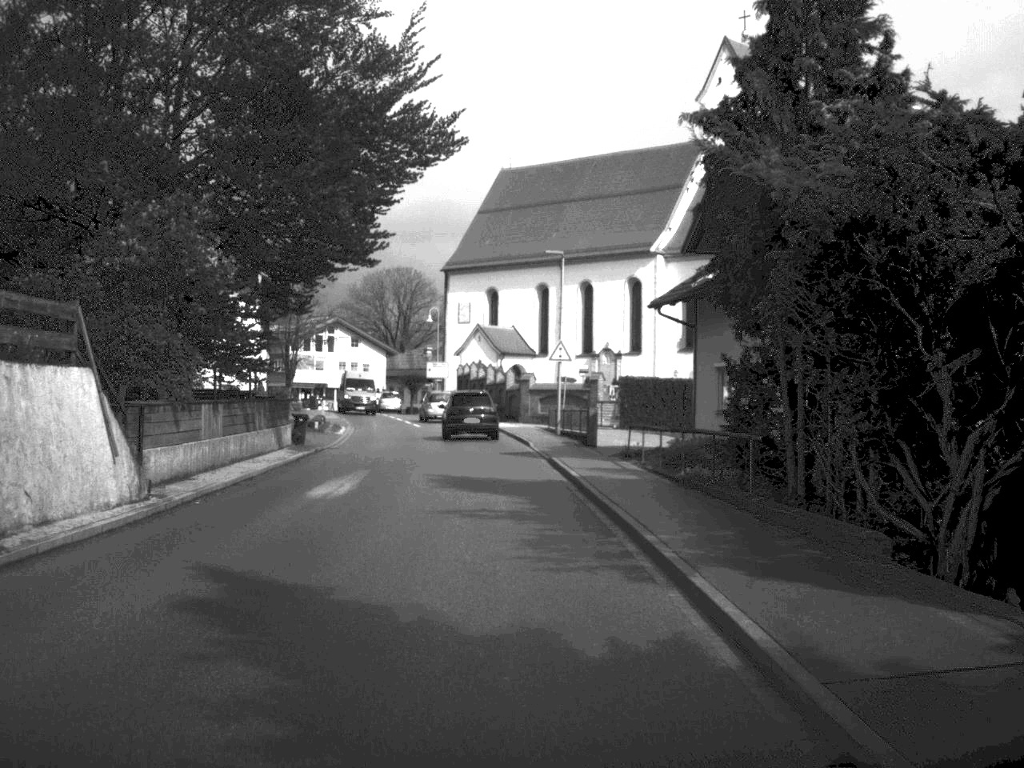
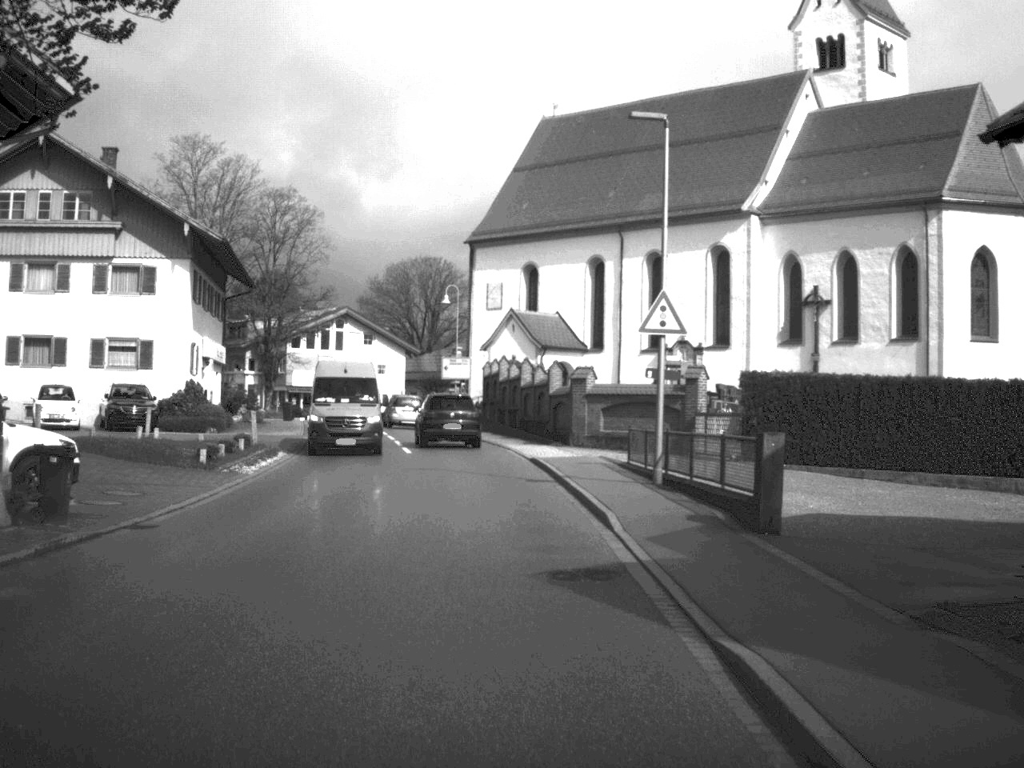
(-0.4, +21.8) m; -2°
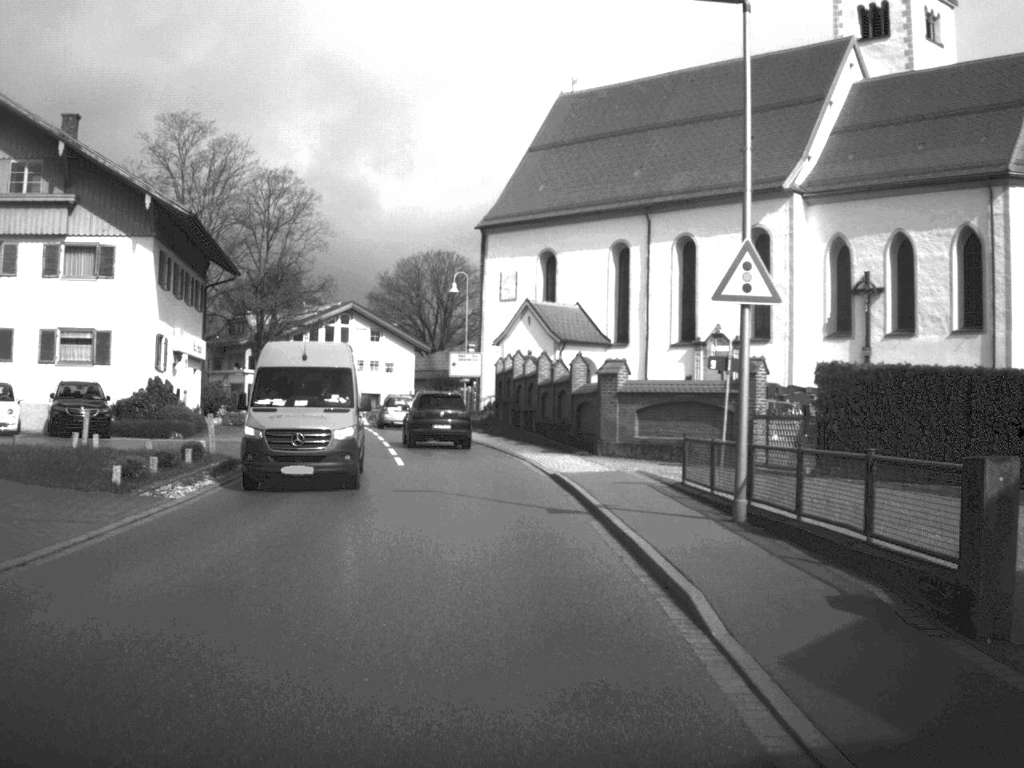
(0.0, +6.6) m; -1°
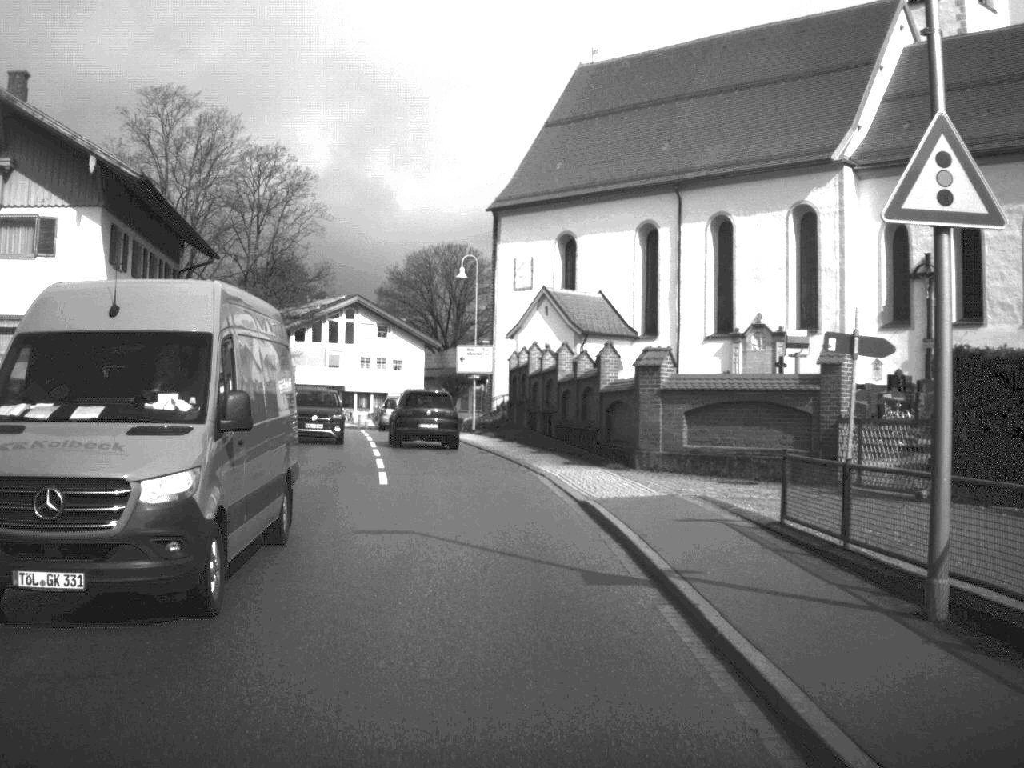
(0.0, +6.5) m; -1°
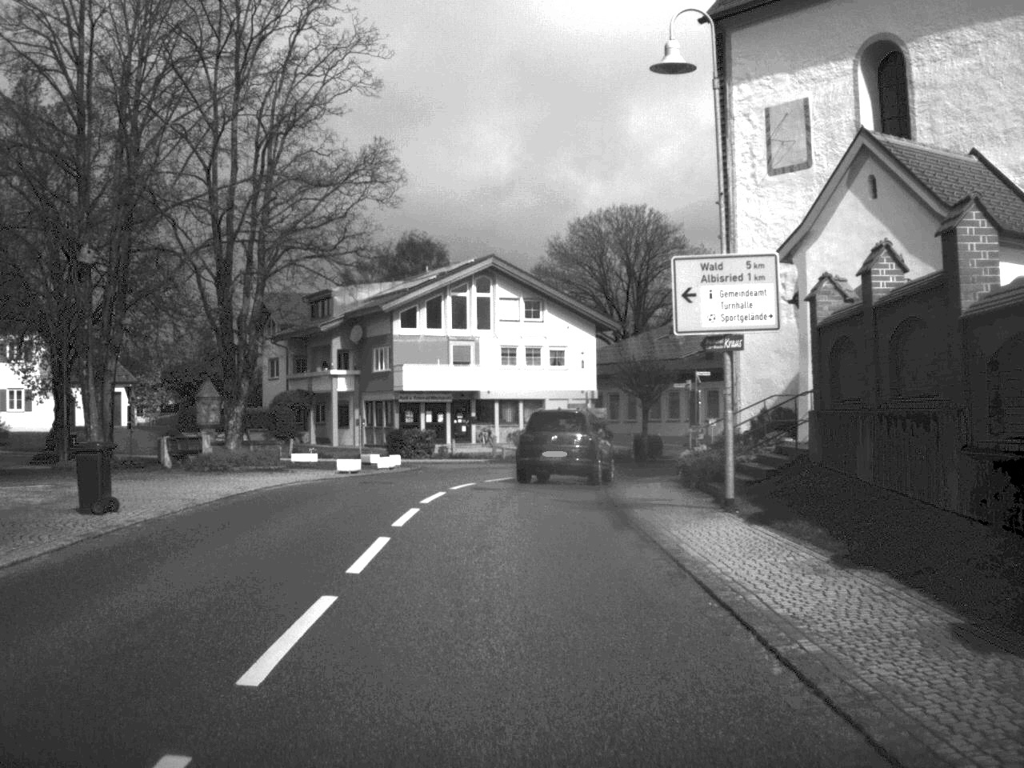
(-2.2, +33.2) m; -8°
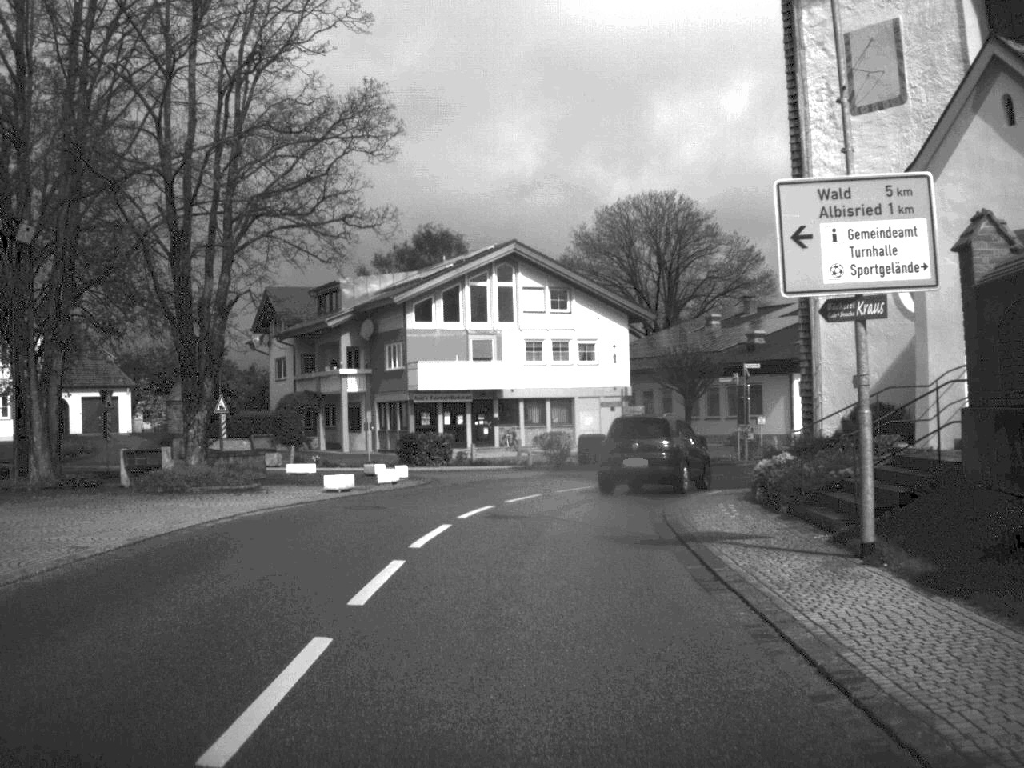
(-0.1, +6.0) m; -1°
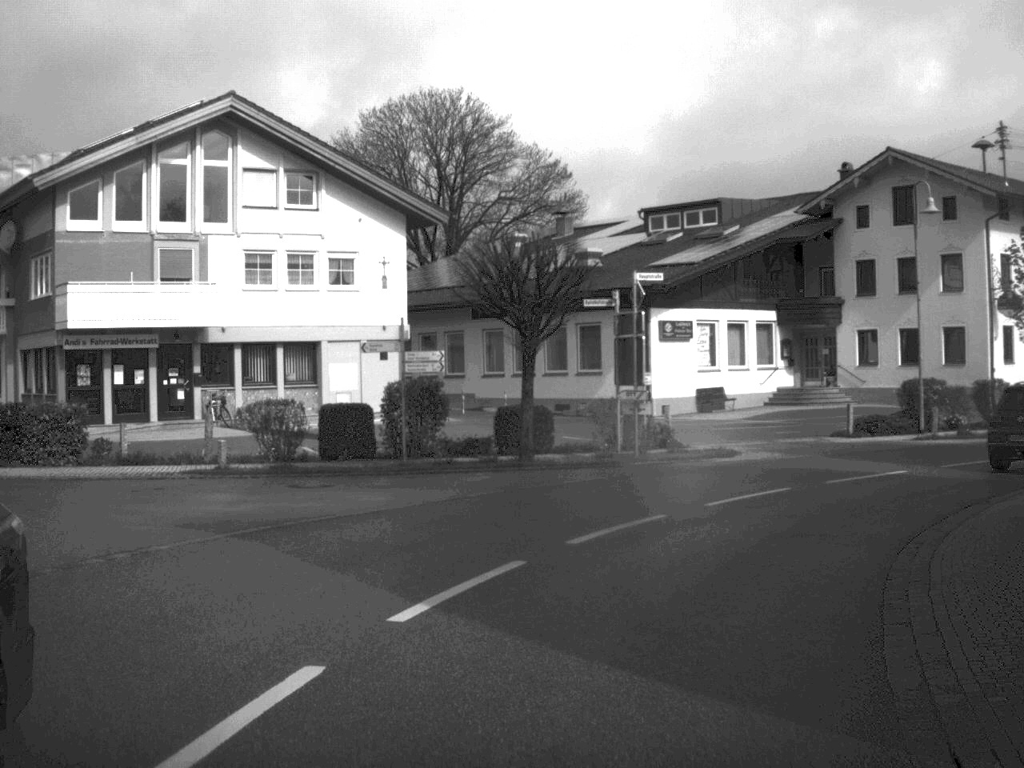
(+1.2, +23.0) m; +11°
